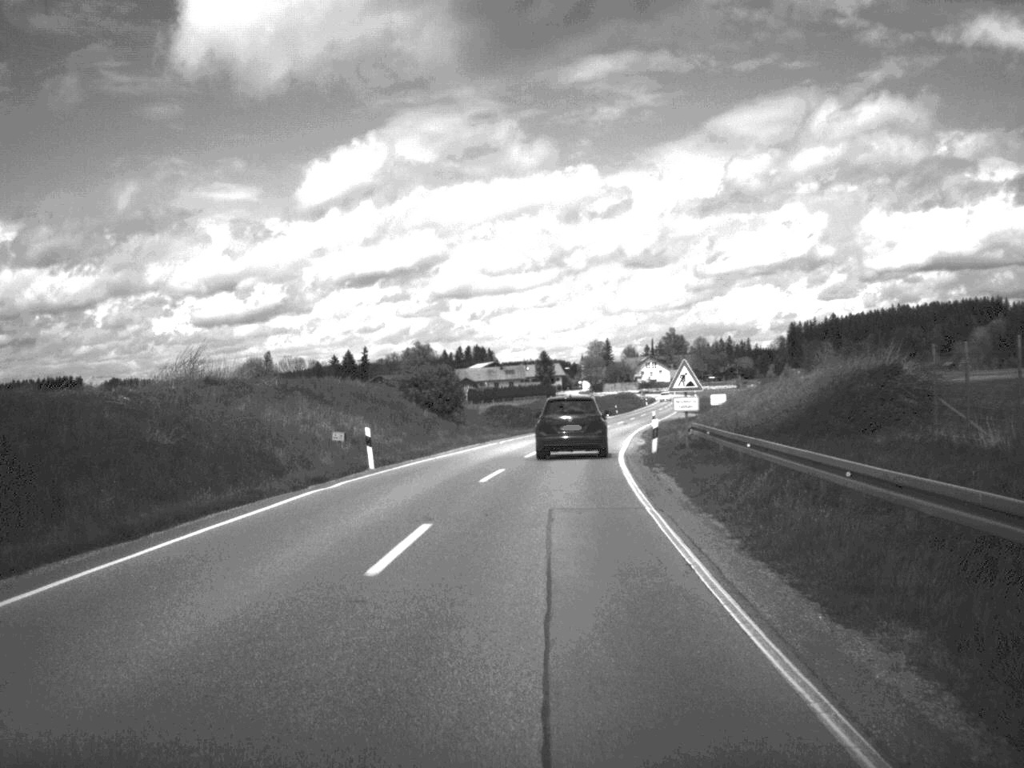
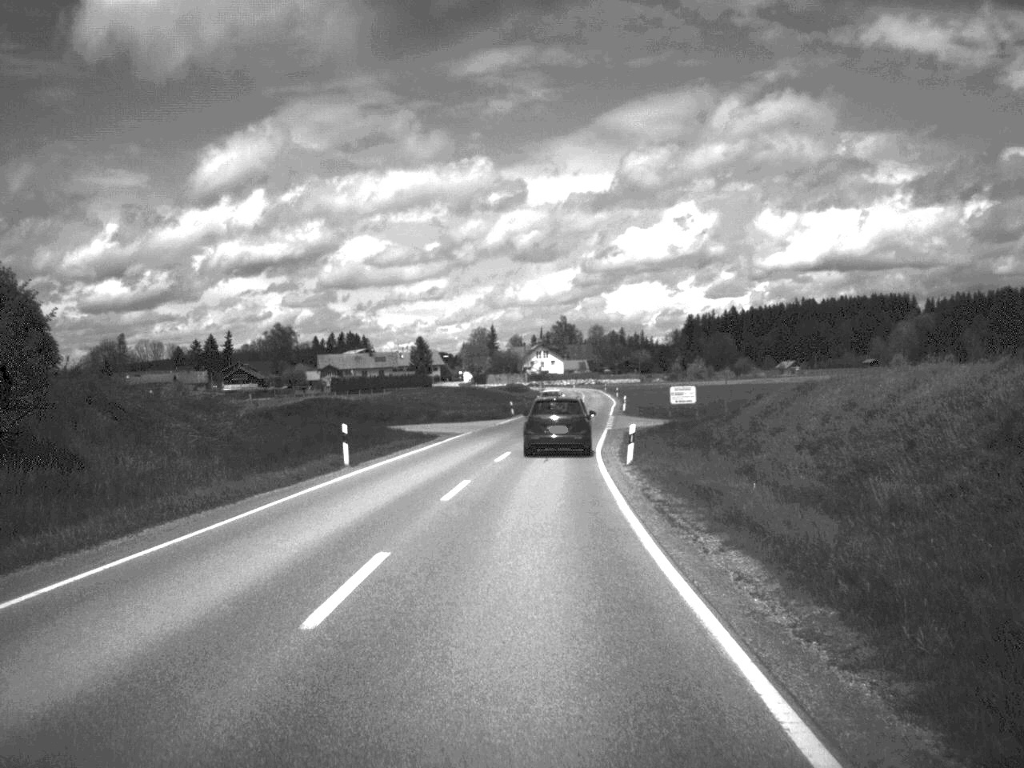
(+2.4, +49.1) m; +5°
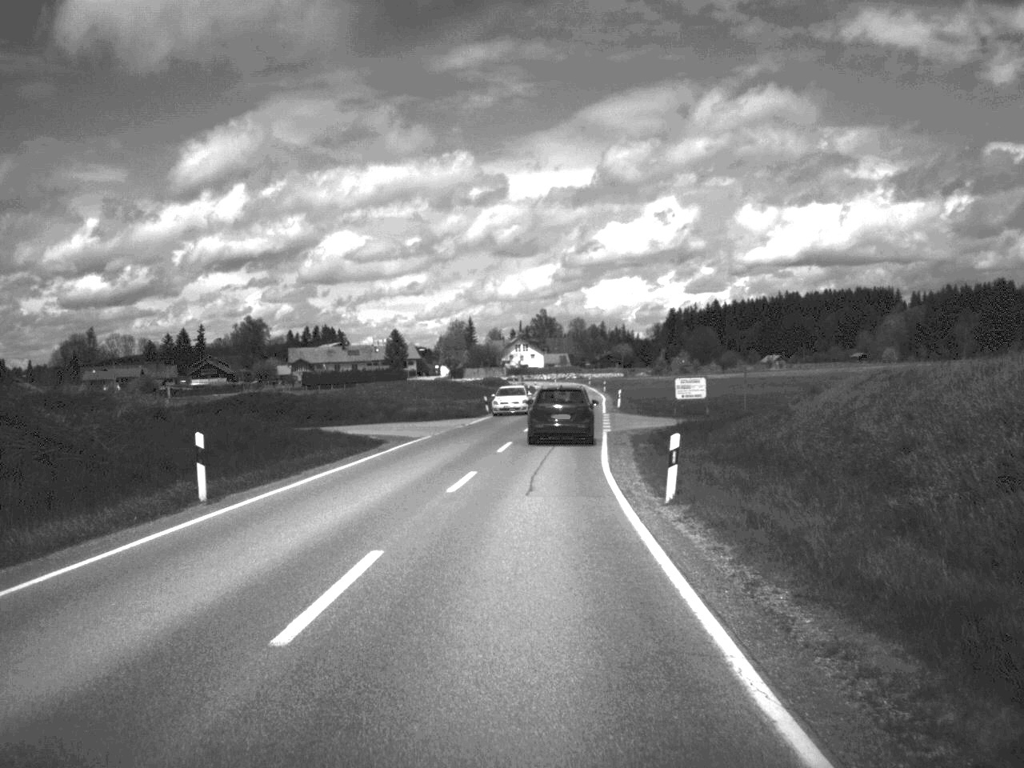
(+0.1, +12.1) m; +1°
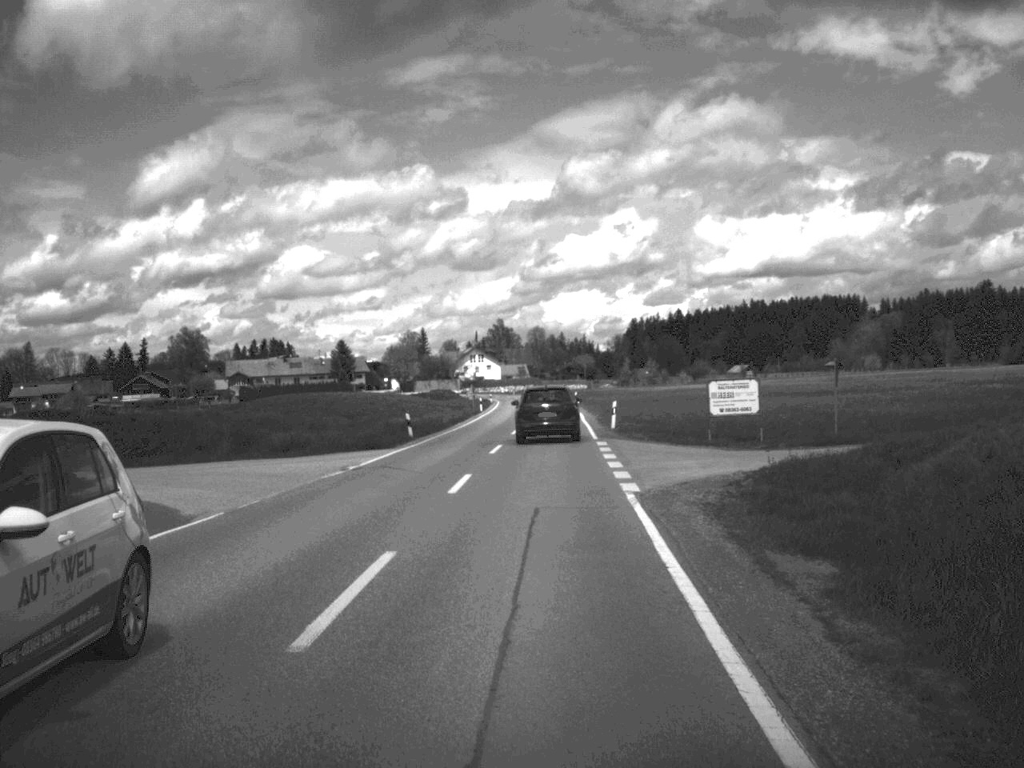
(+0.4, +23.6) m; +2°
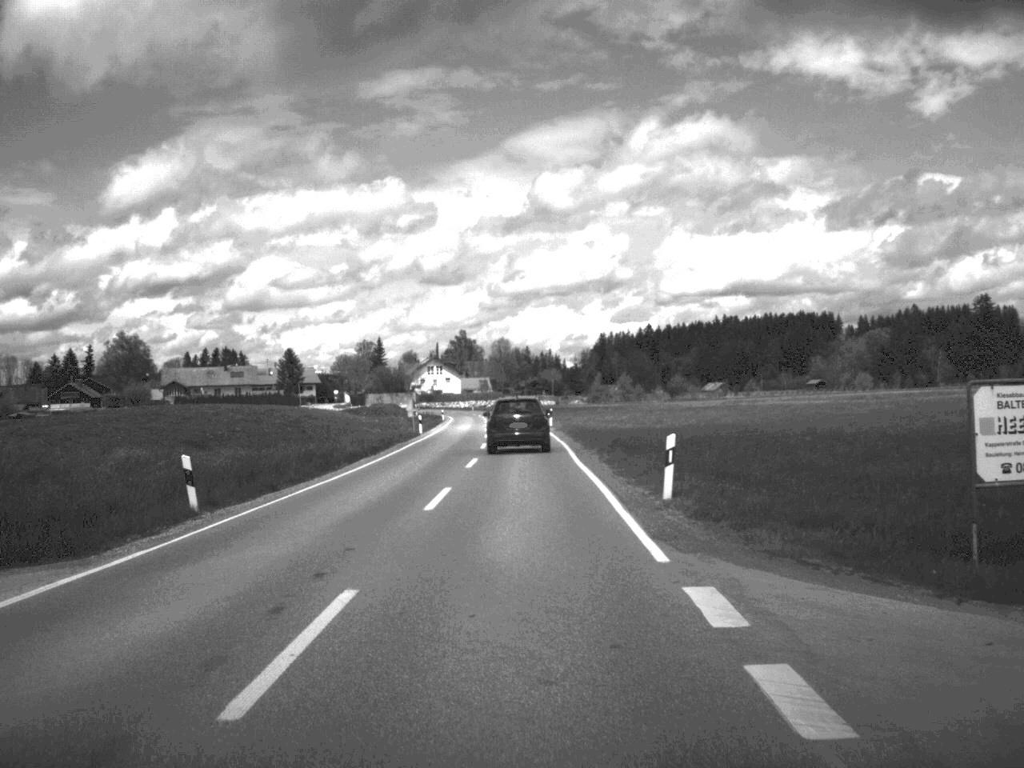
(+0.4, +25.2) m; +1°
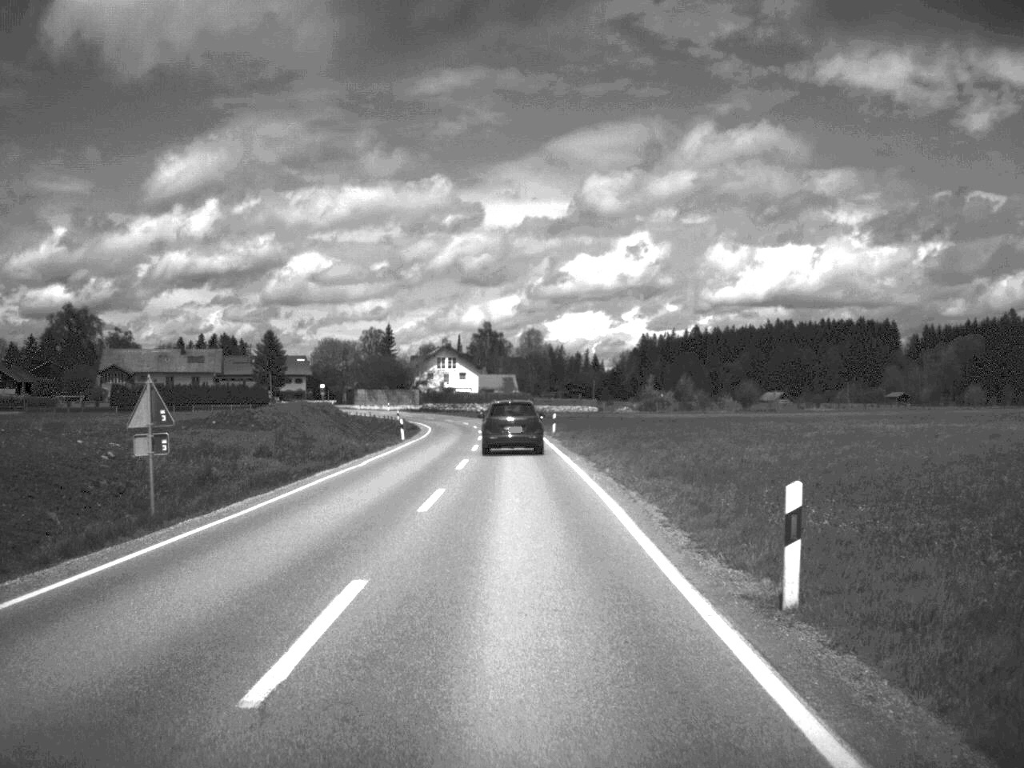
(-0.6, +58.1) m; -2°
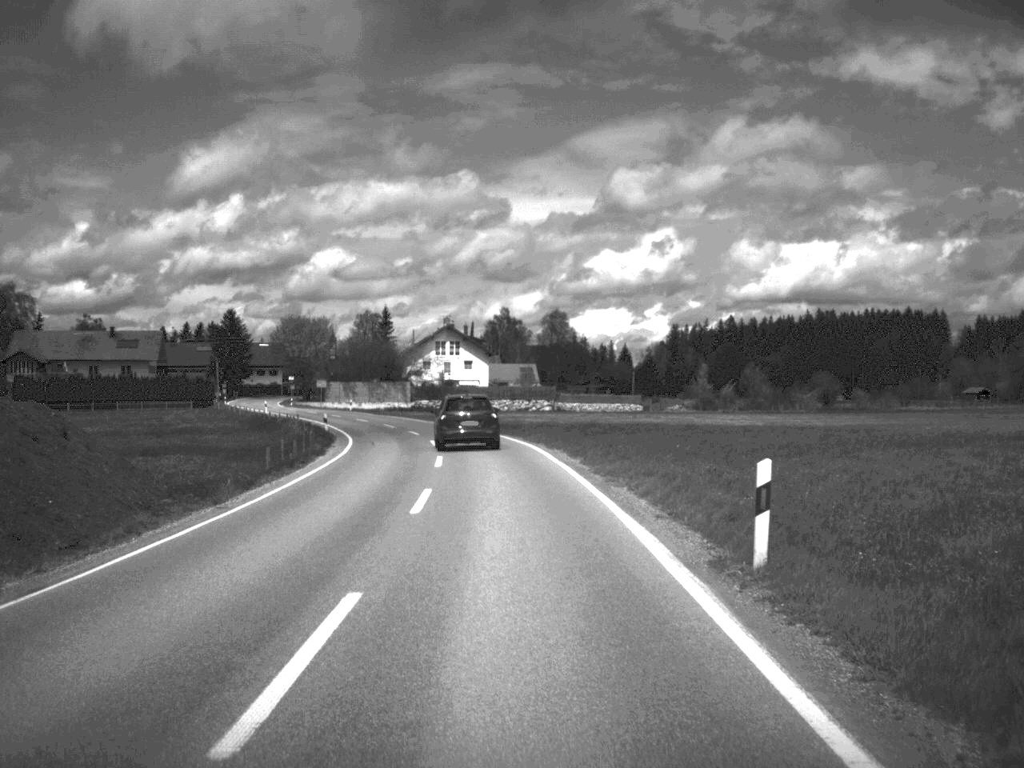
(-0.6, +47.9) m; -1°
